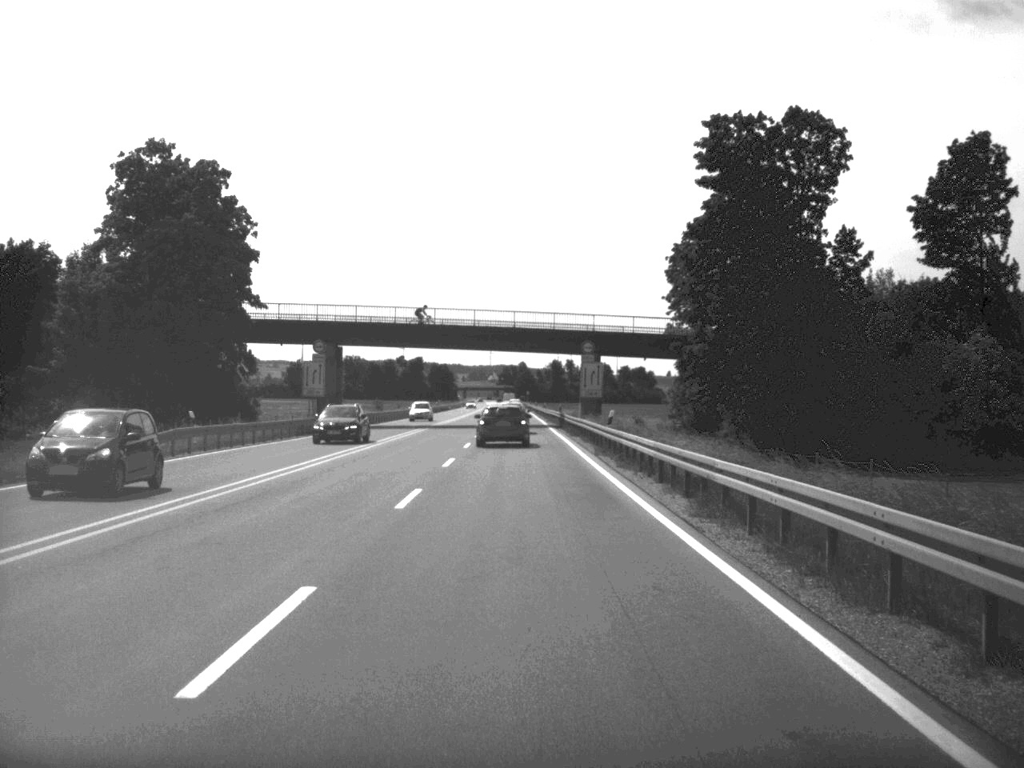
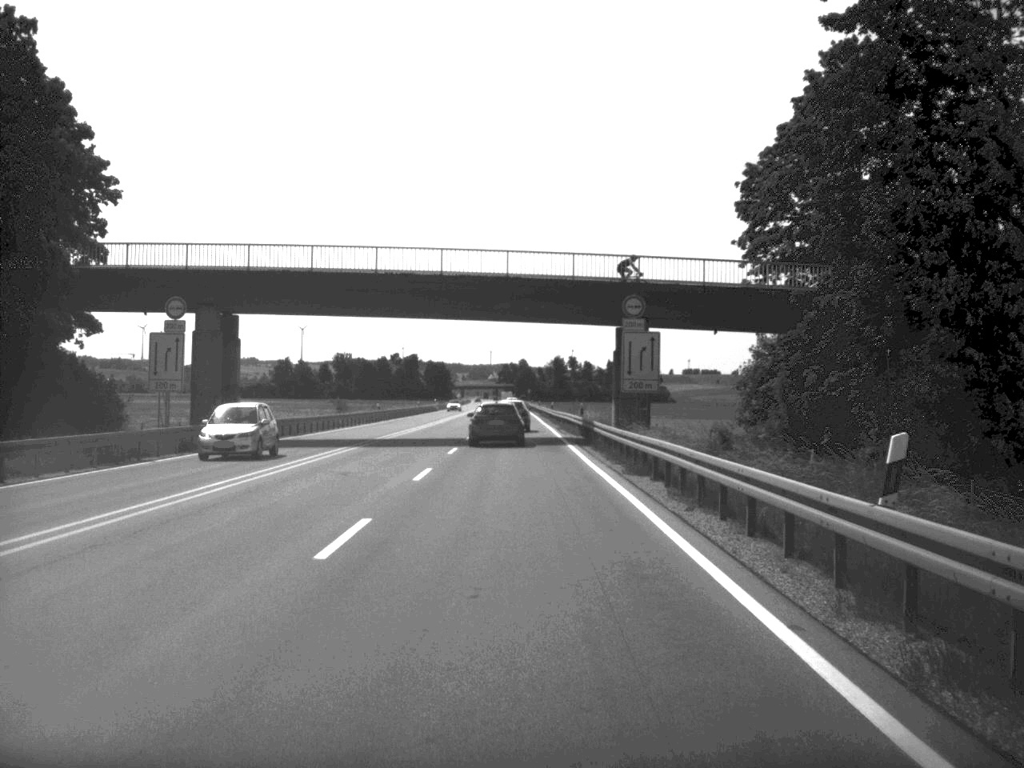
(0.0, +30.3) m; 0°
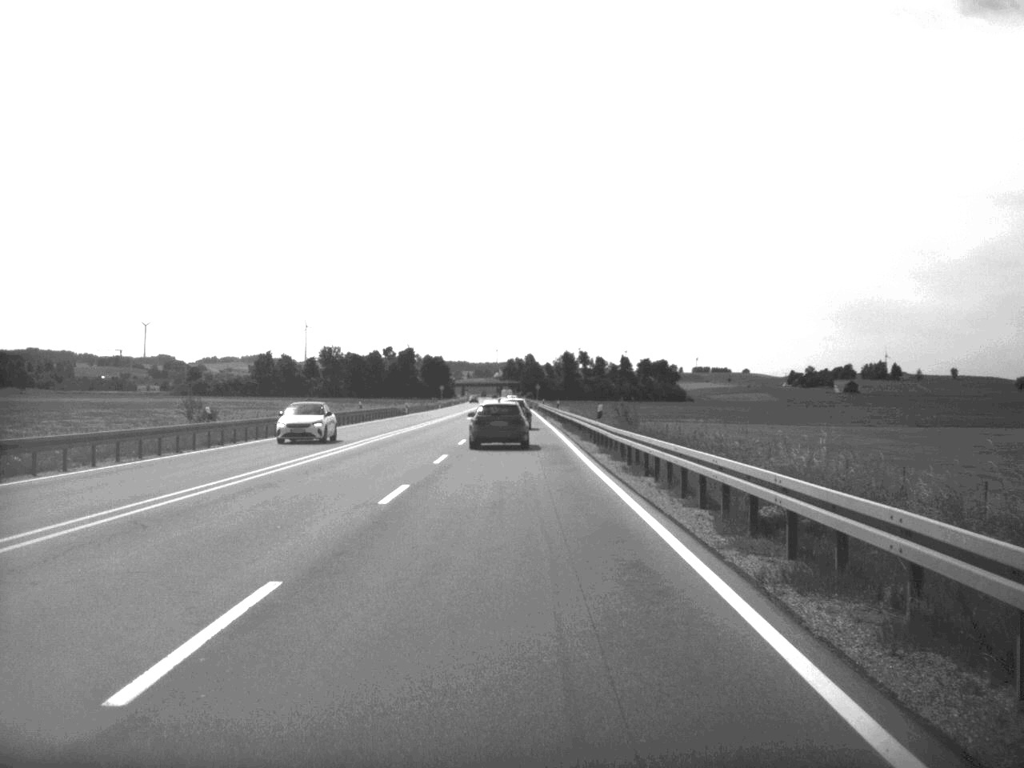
(-0.2, +53.3) m; 0°
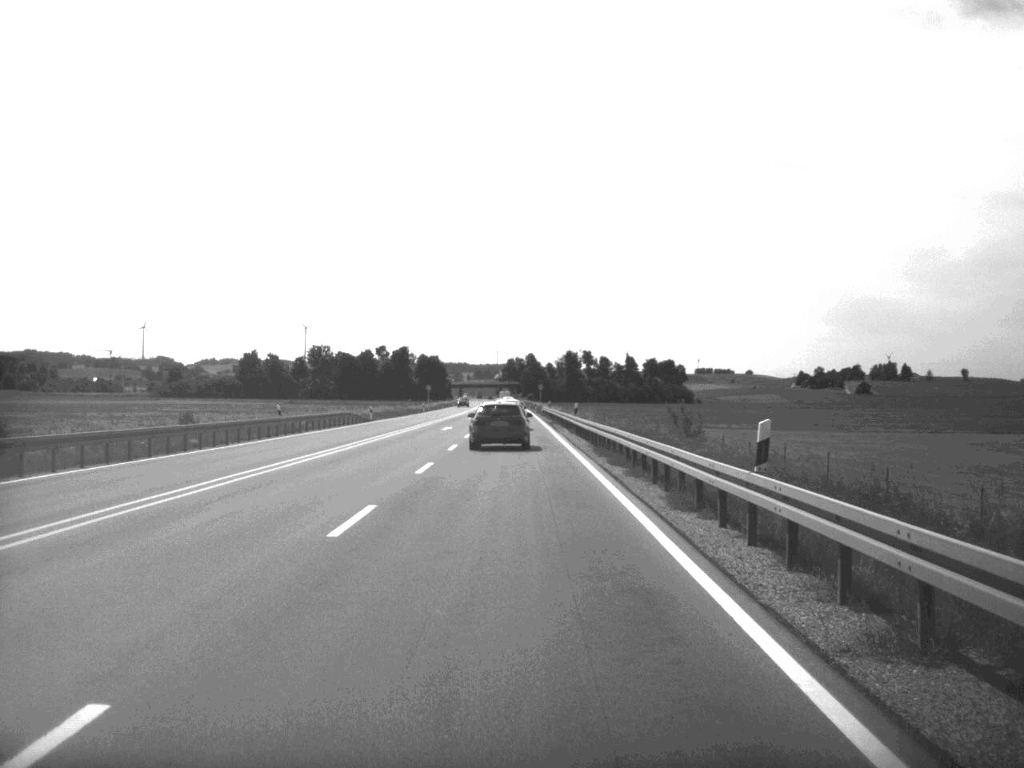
(0.0, +28.3) m; 0°
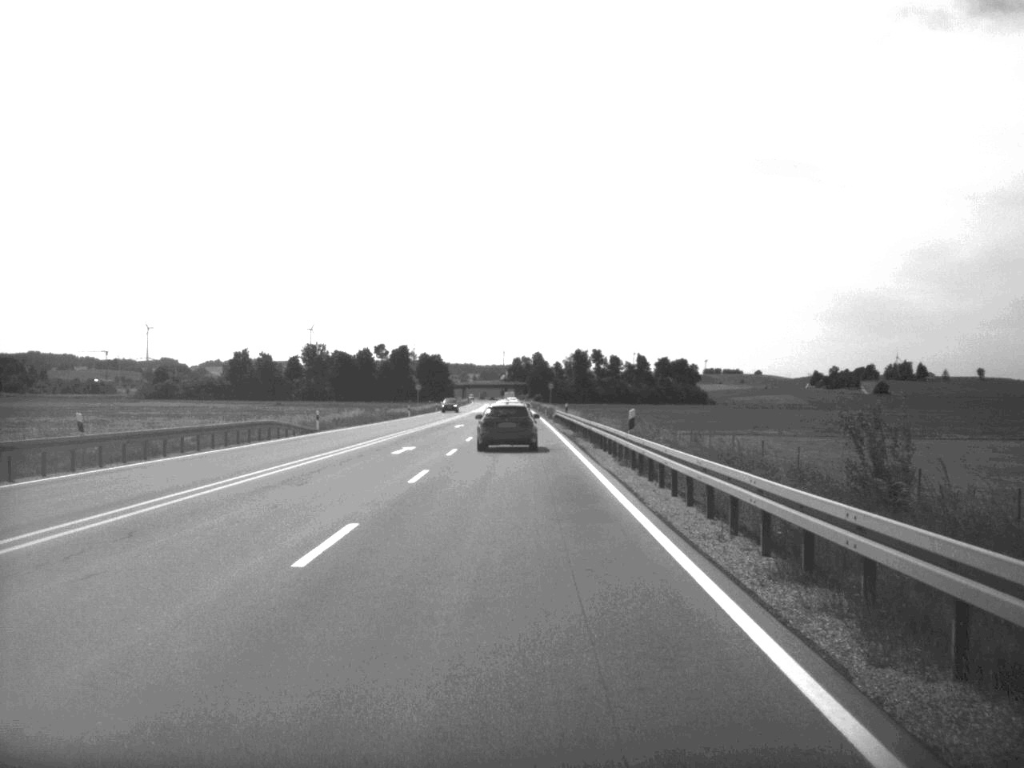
(-0.1, +26.3) m; 0°
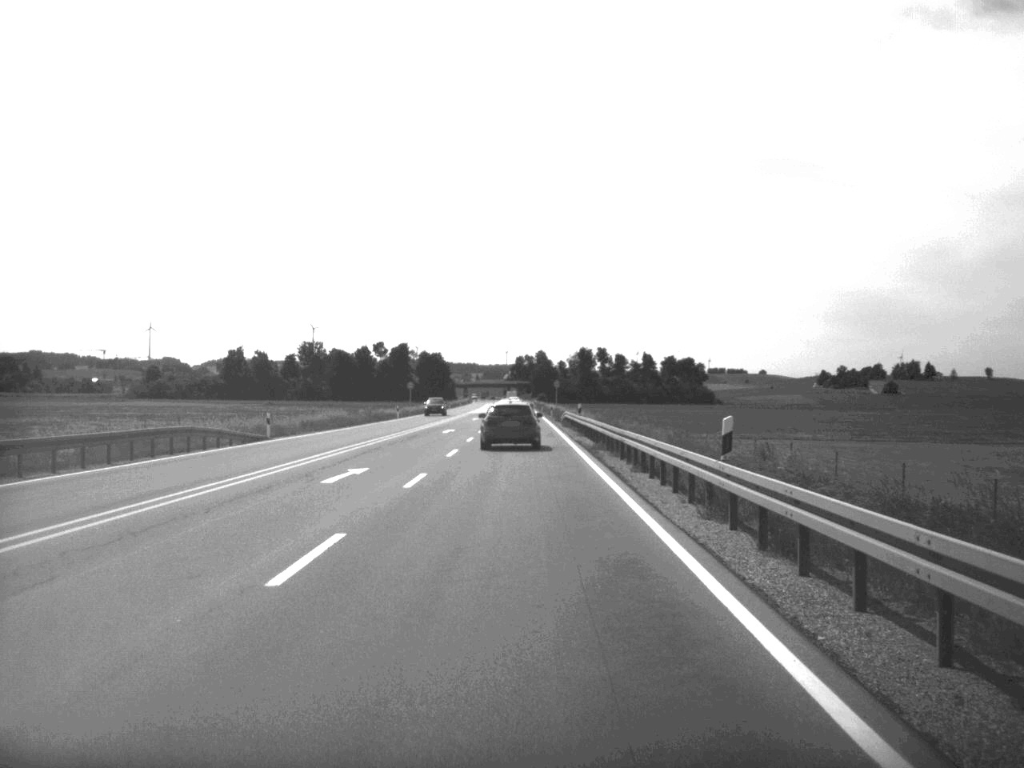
(0.0, +13.4) m; 0°
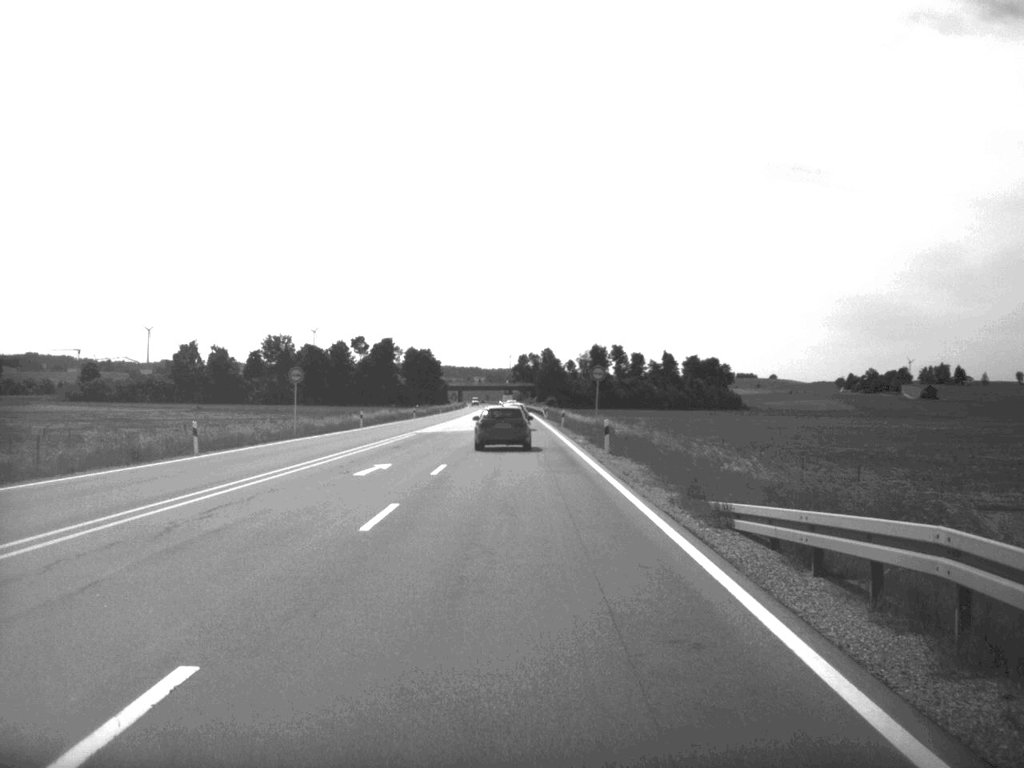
(-0.2, +66.9) m; 0°
